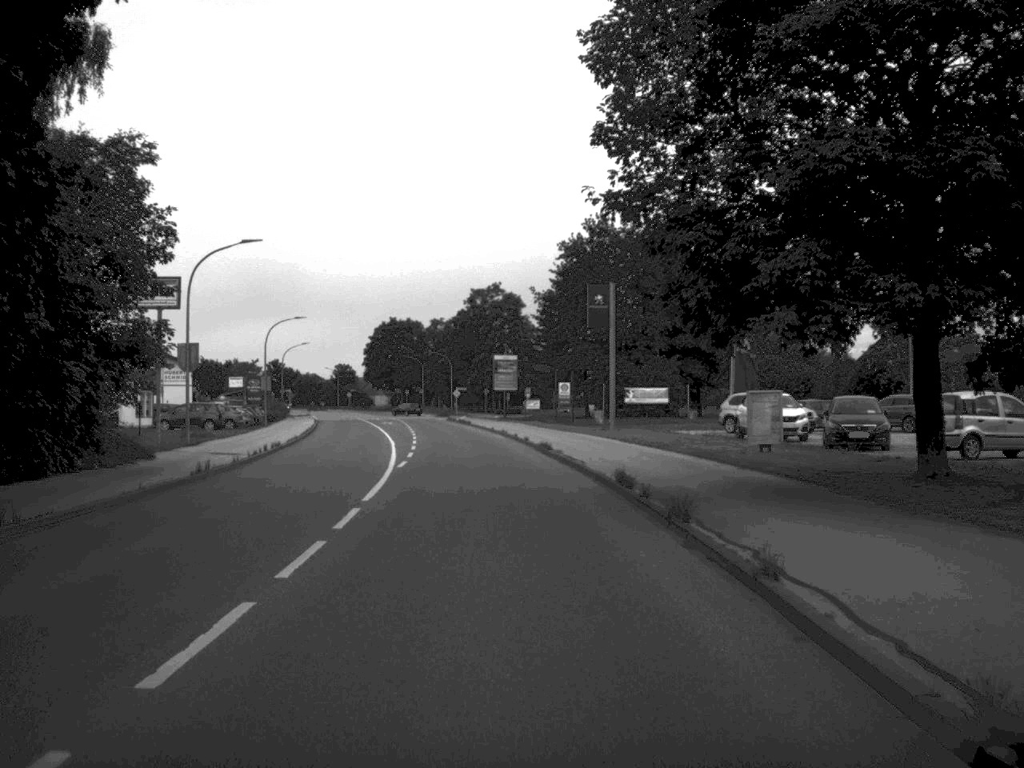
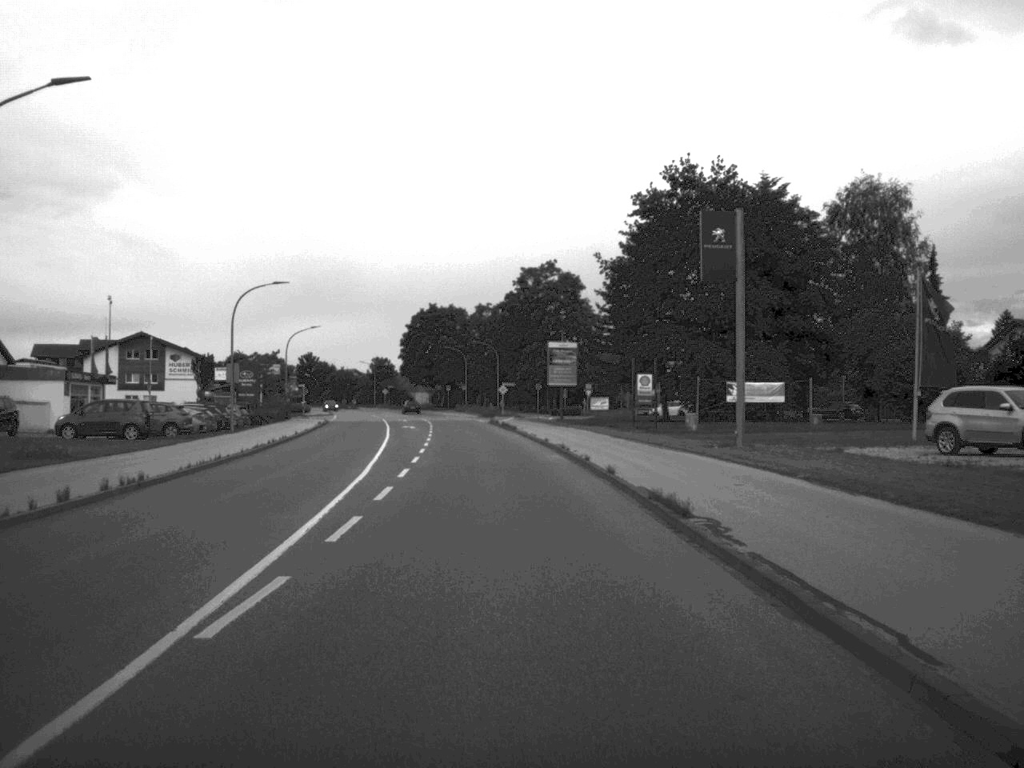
(-0.5, +22.6) m; -2°
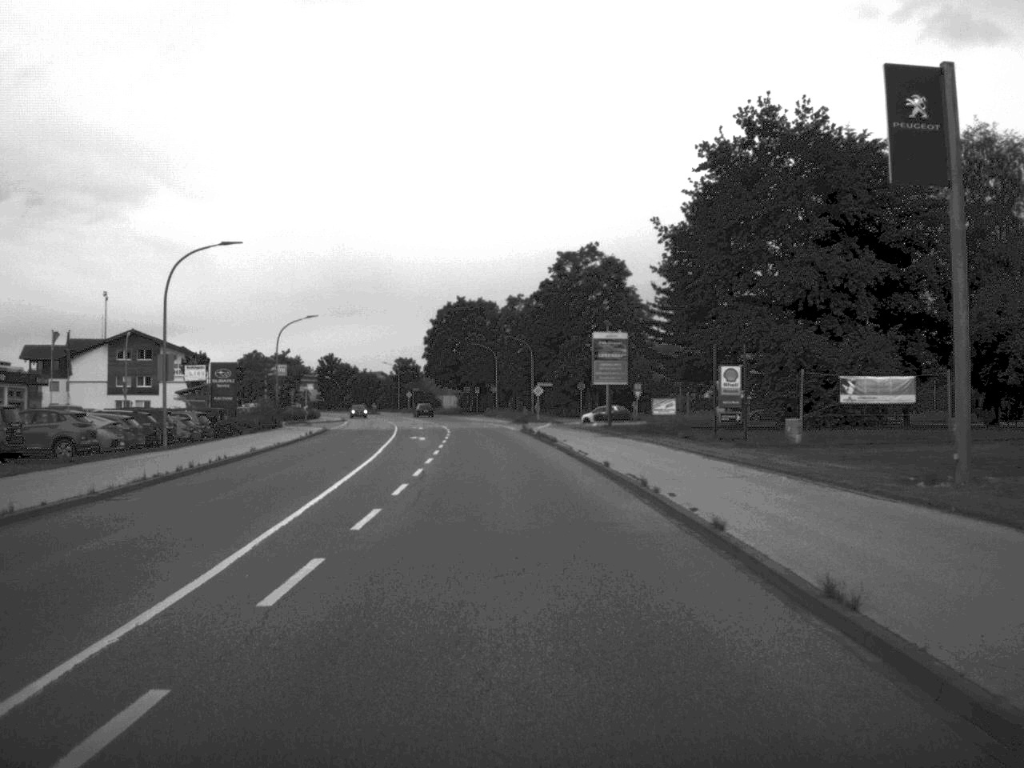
(-0.3, +16.3) m; -2°
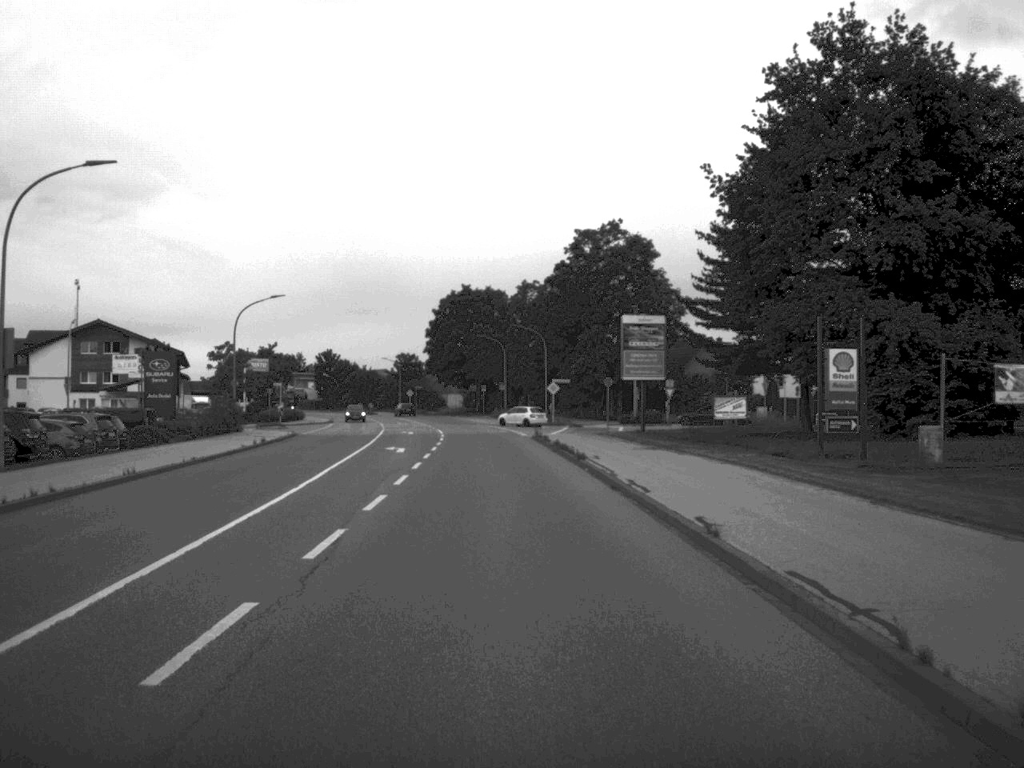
(-0.1, +14.7) m; -1°
